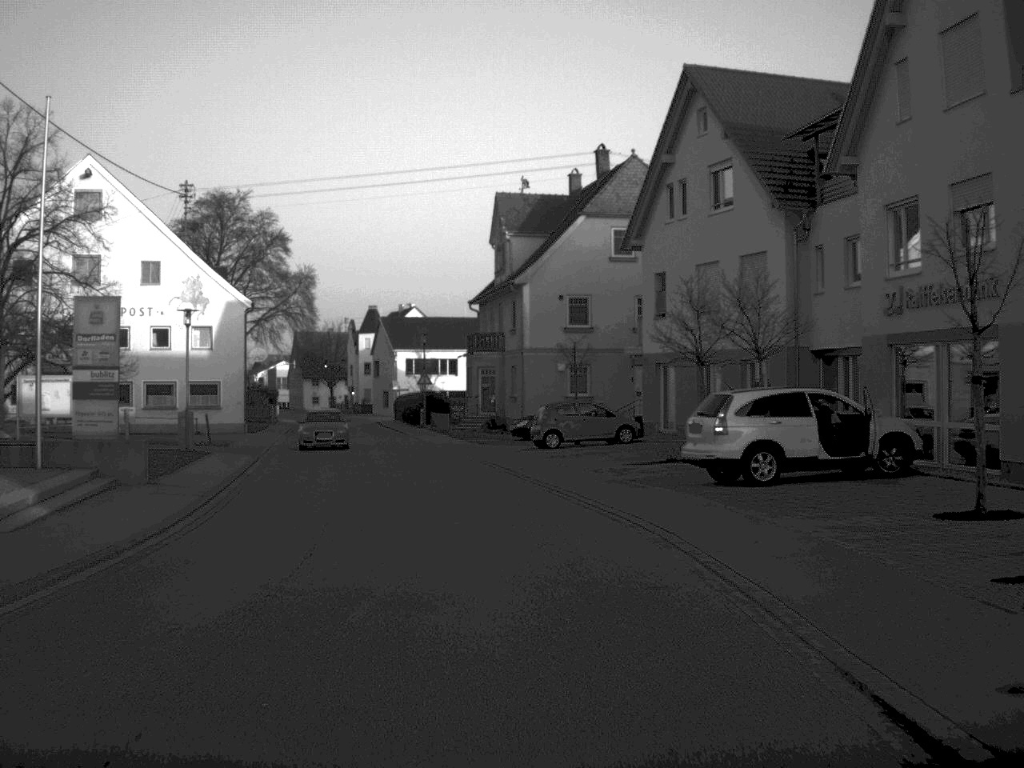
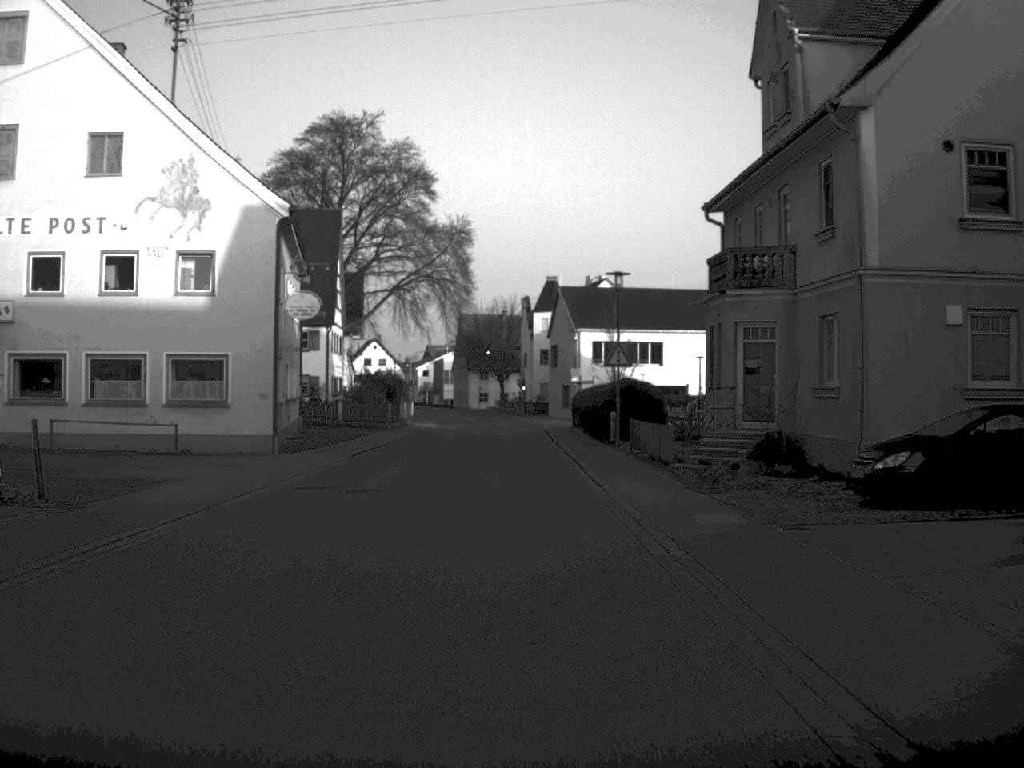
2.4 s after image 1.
(-2.3, +31.5) m; -9°
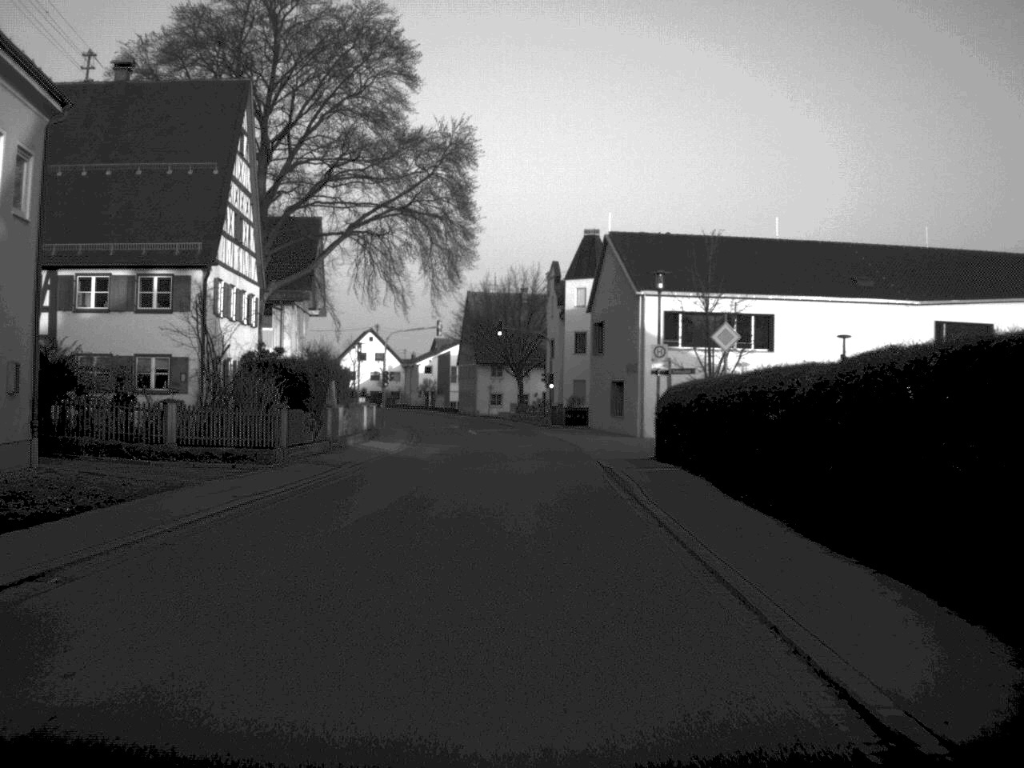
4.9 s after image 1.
(-0.3, +32.6) m; -1°
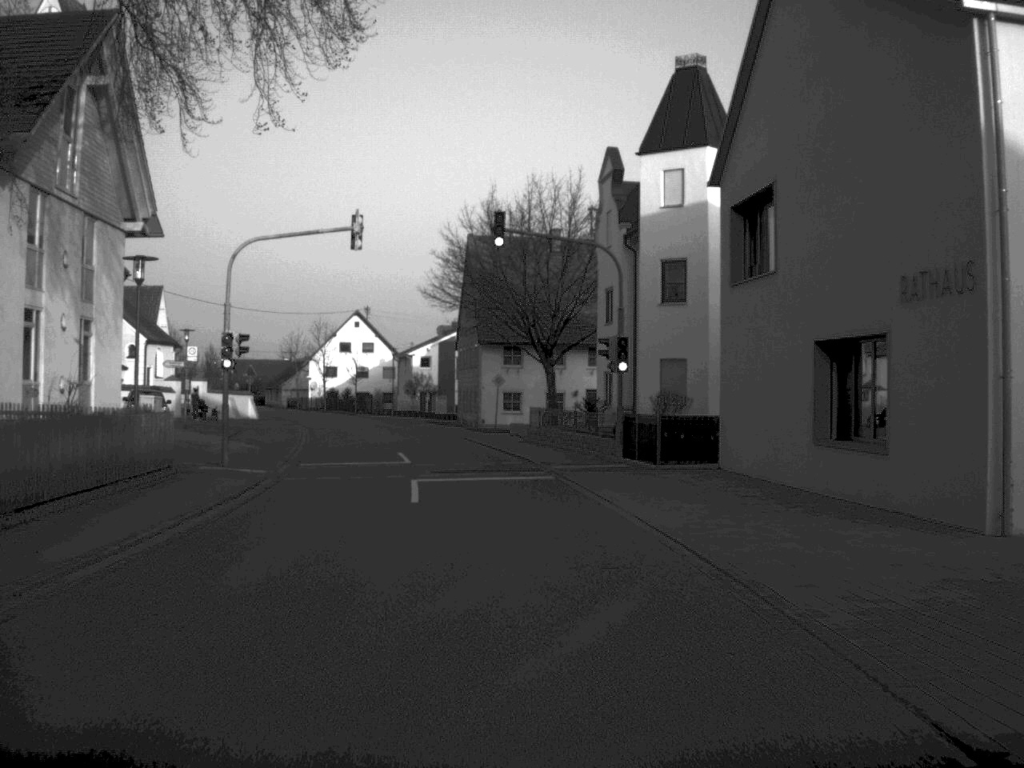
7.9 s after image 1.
(0.0, +40.3) m; -1°
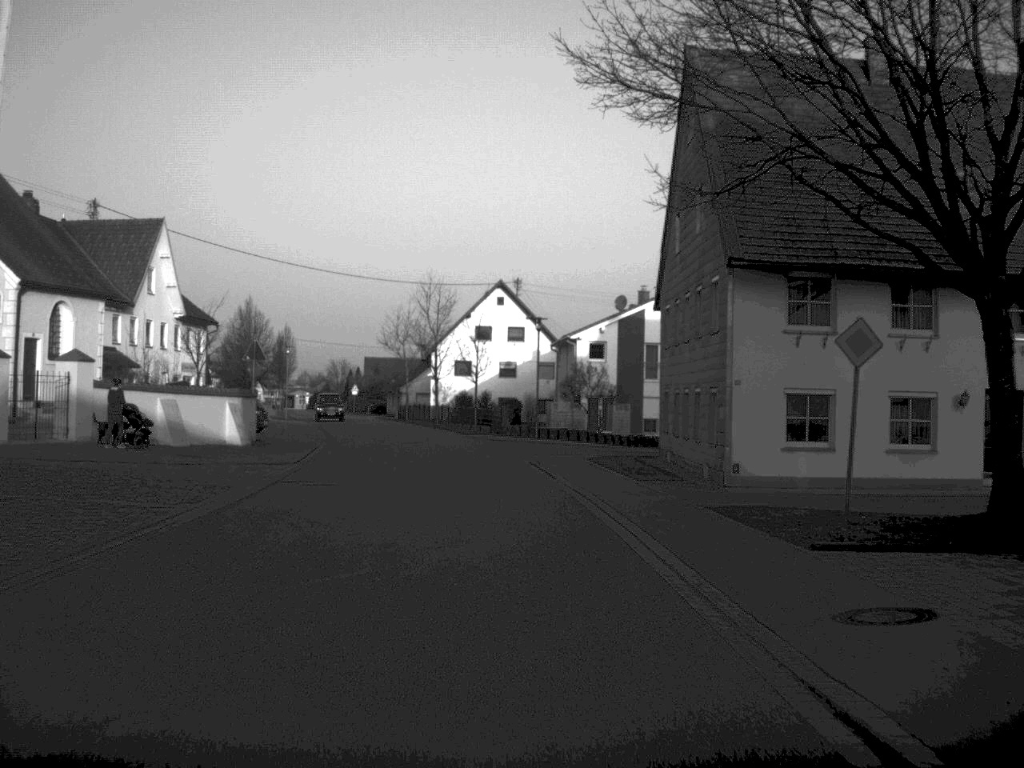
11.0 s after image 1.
(-2.7, +40.6) m; -8°
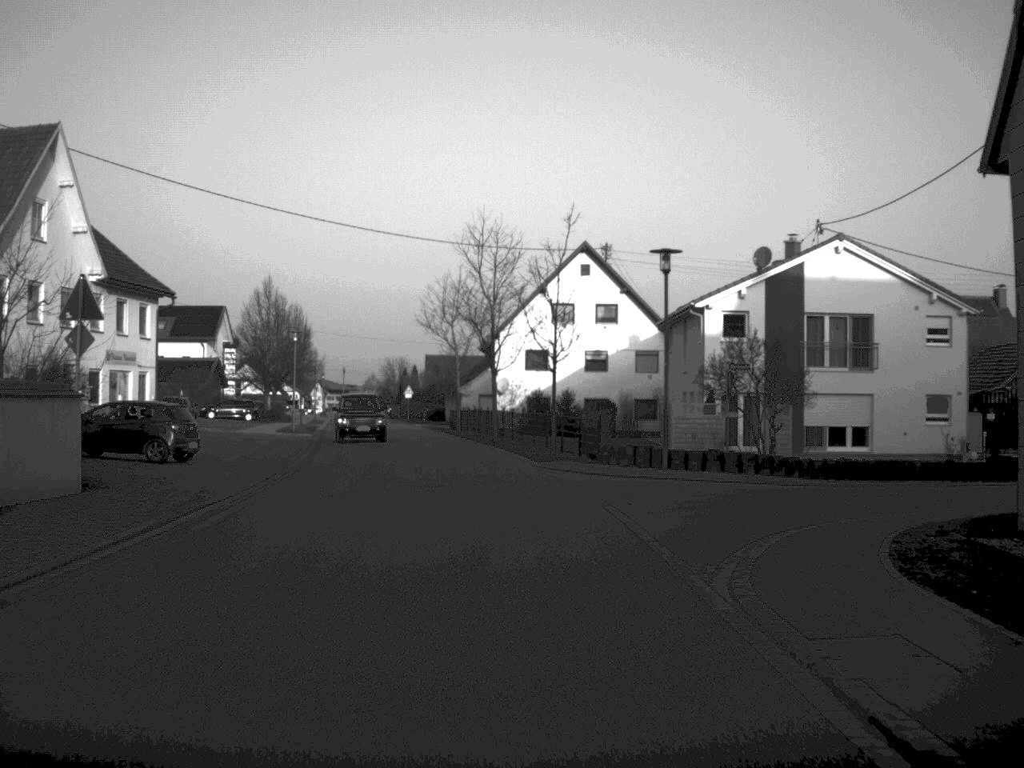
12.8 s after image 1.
(-0.8, +23.6) m; -3°
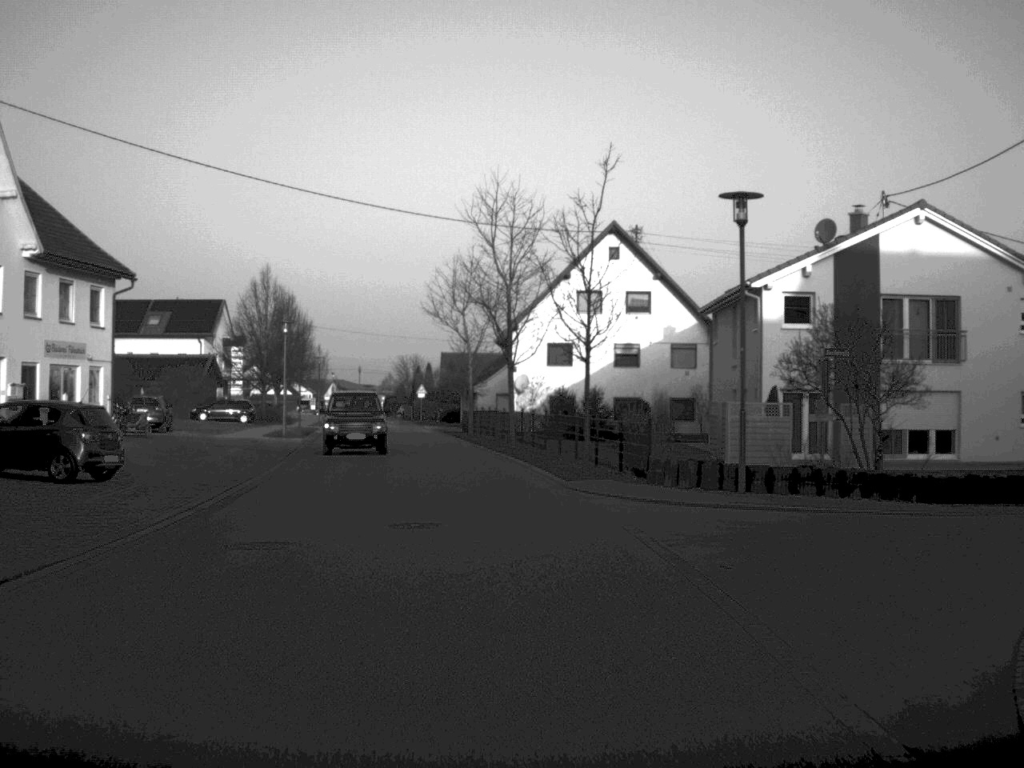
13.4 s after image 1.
(-0.1, +7.8) m; -1°
